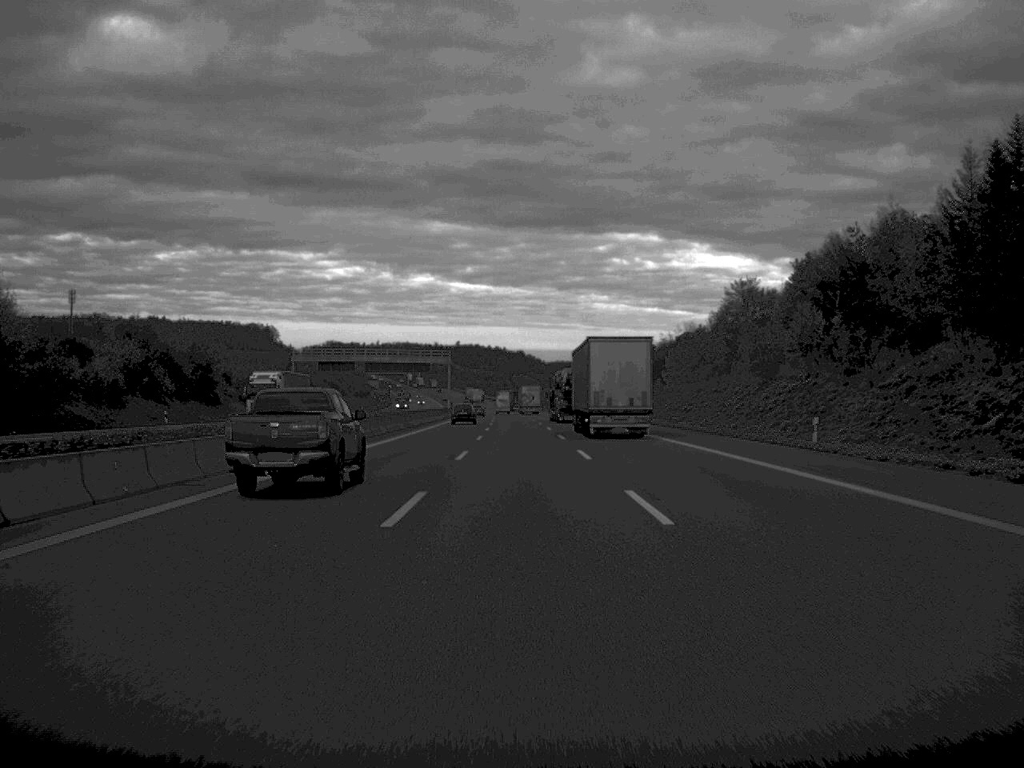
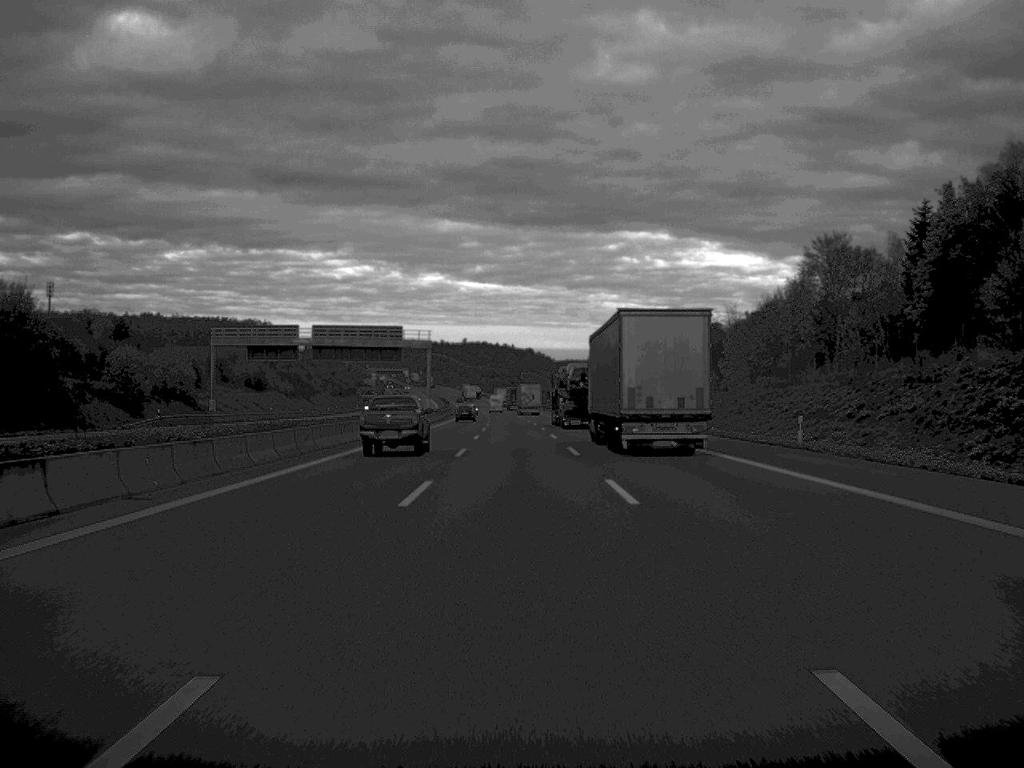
(-0.2, +51.1) m; 0°
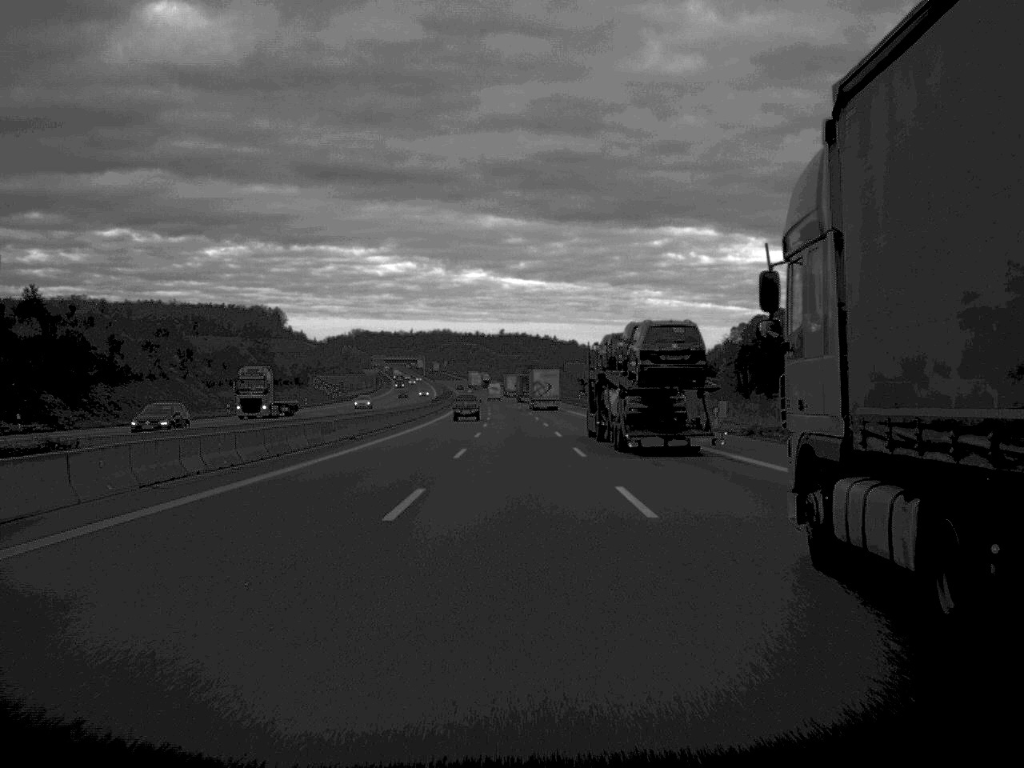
(-1.9, +127.8) m; -2°
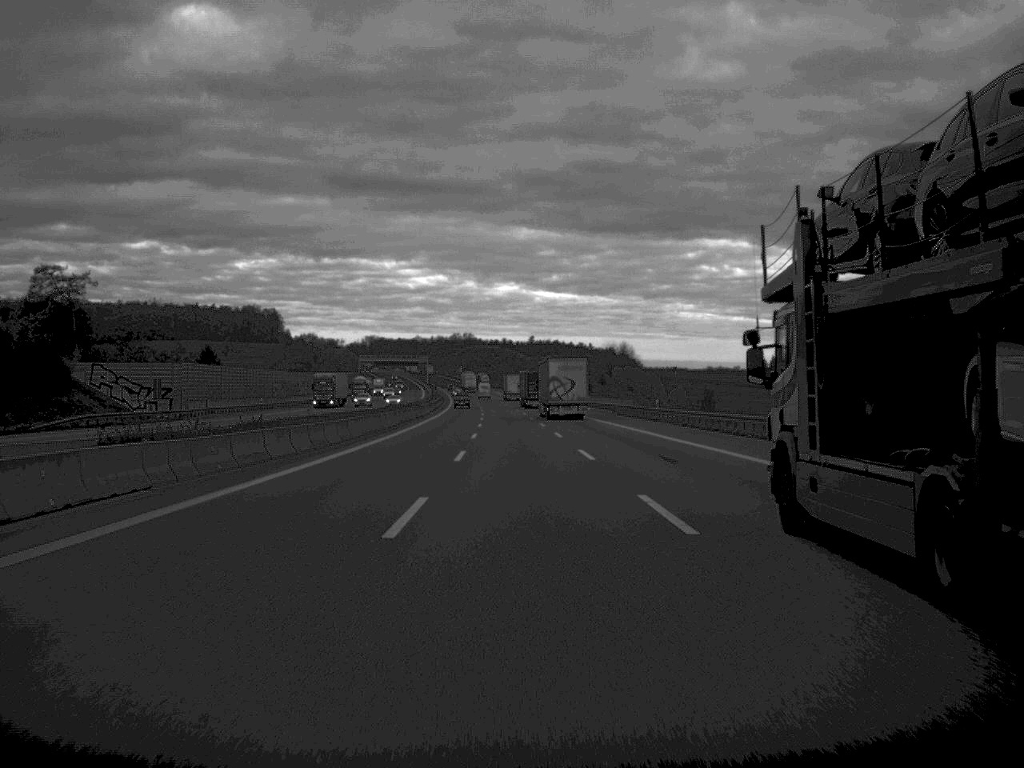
(-2.0, +127.5) m; -1°
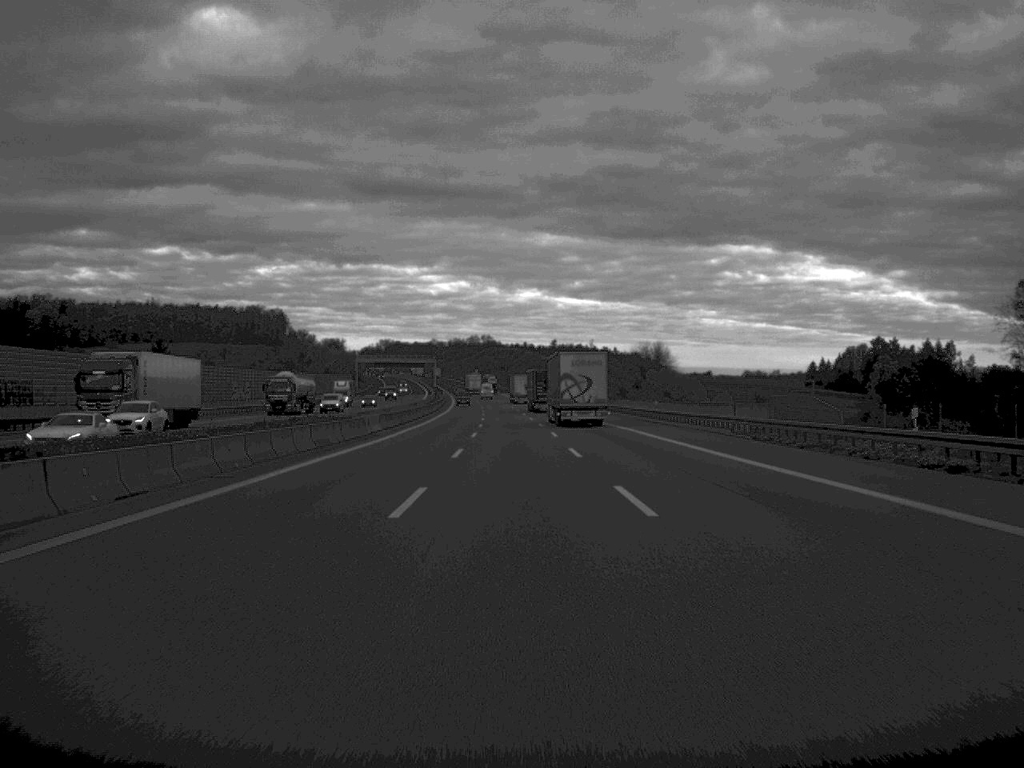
(-0.4, +50.9) m; -1°
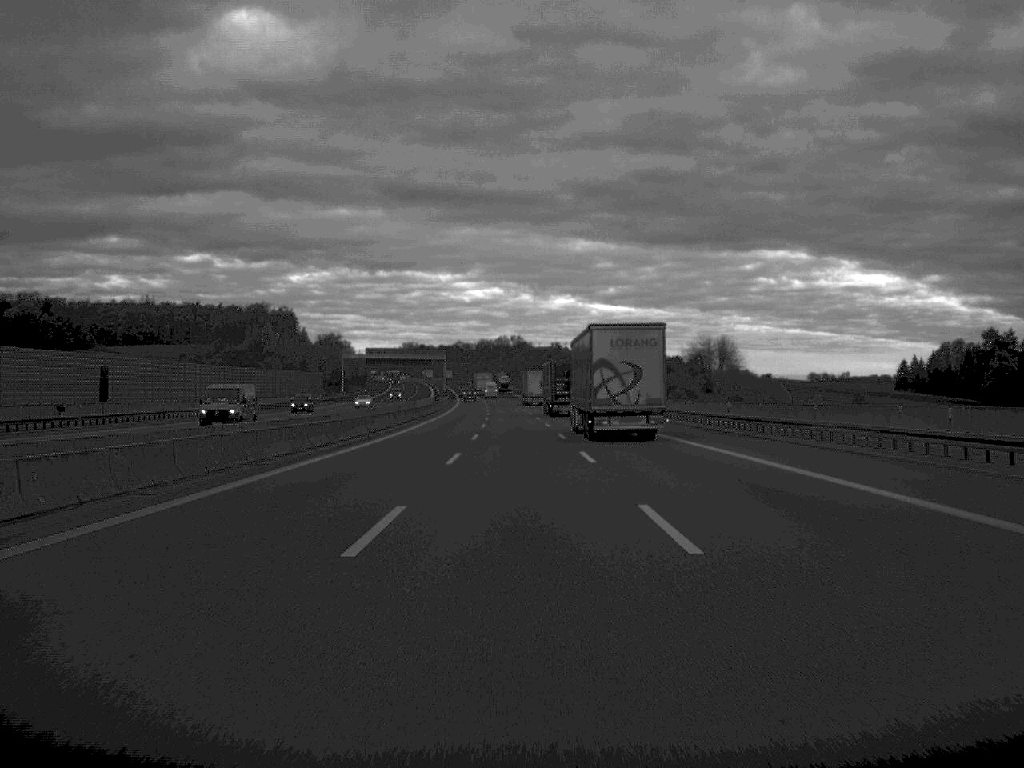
(-0.9, +76.4) m; -1°
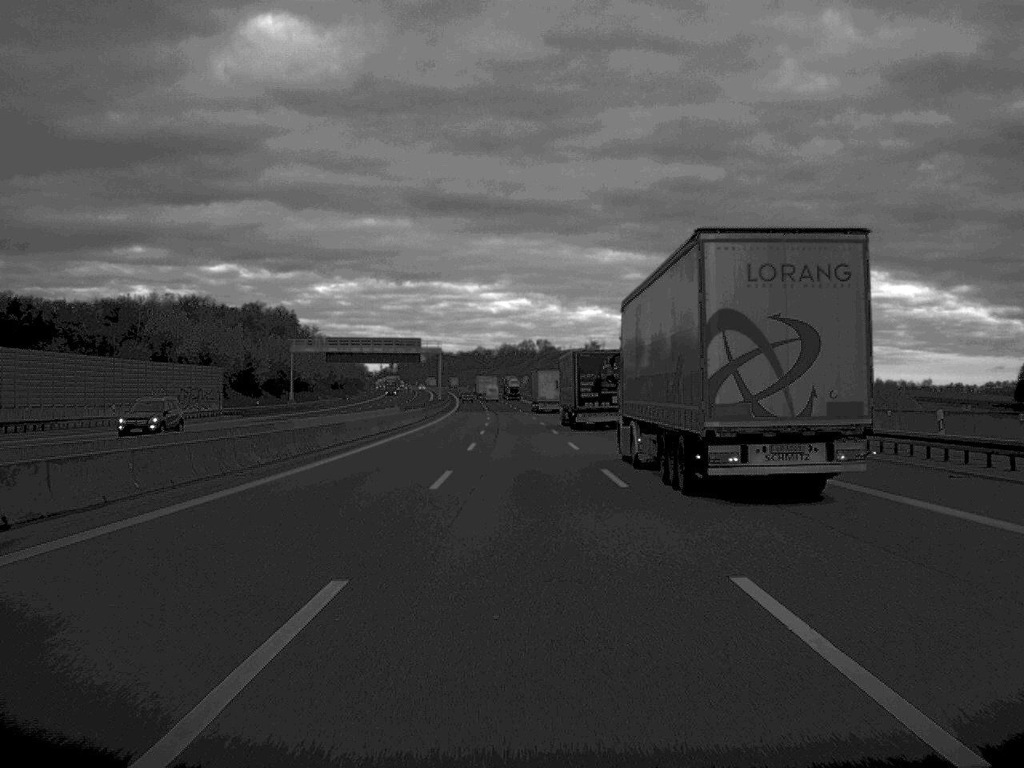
(-0.8, +78.7) m; -1°
